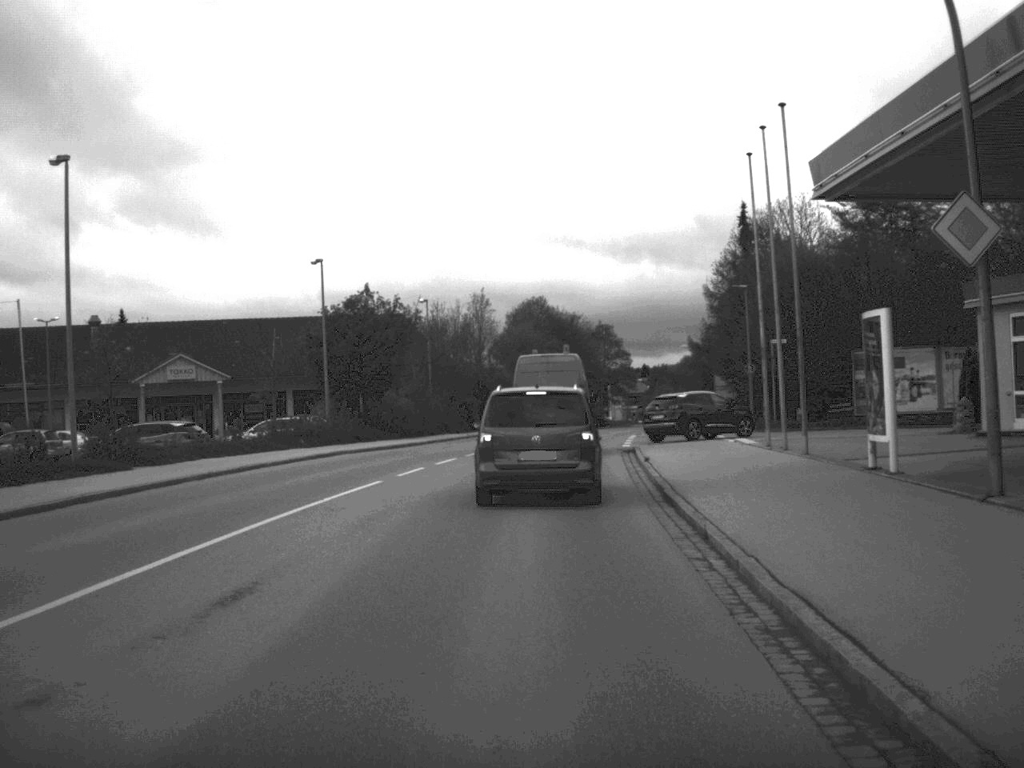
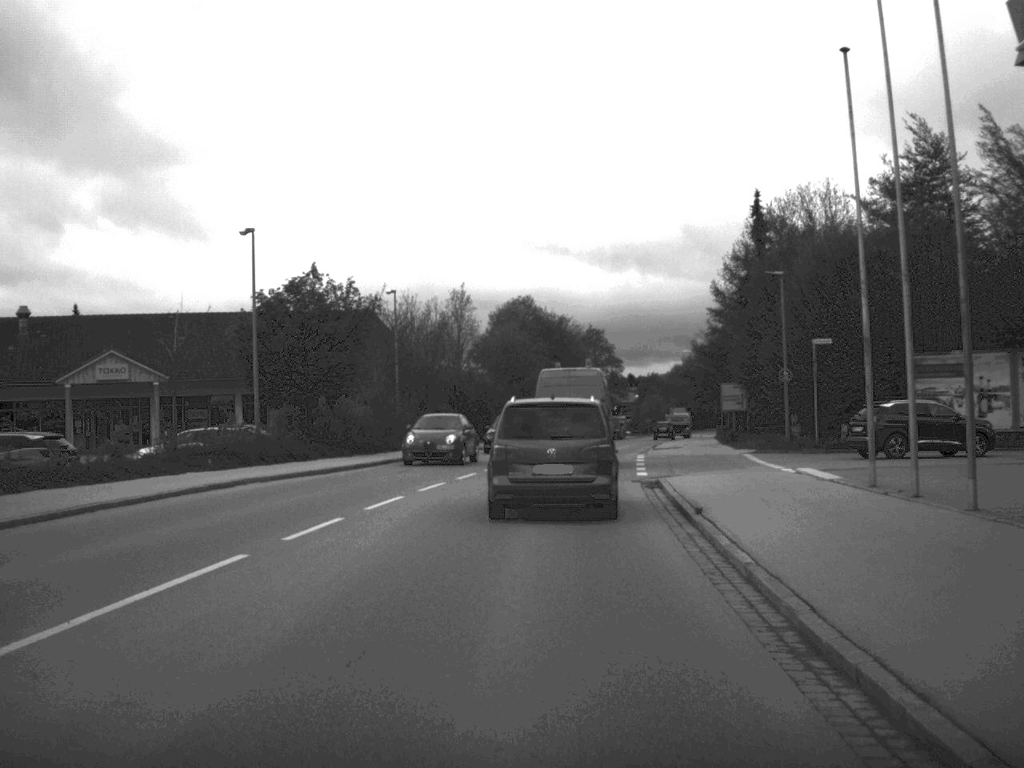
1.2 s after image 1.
(0.0, +10.1) m; +1°
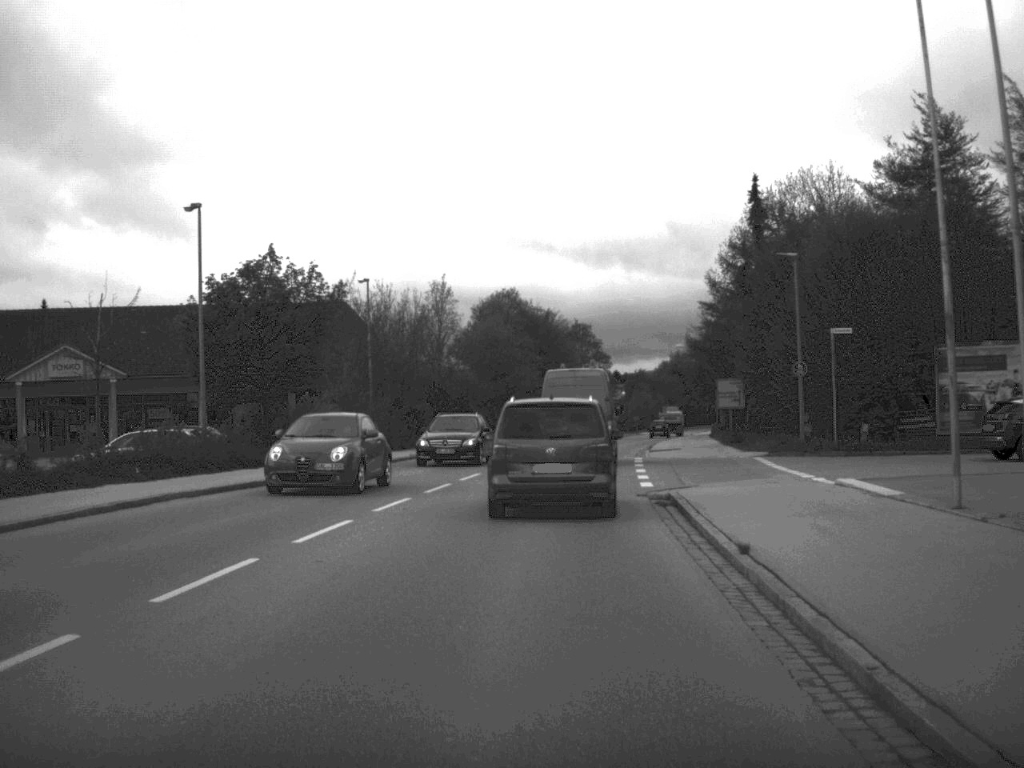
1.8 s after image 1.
(0.0, +4.6) m; +1°
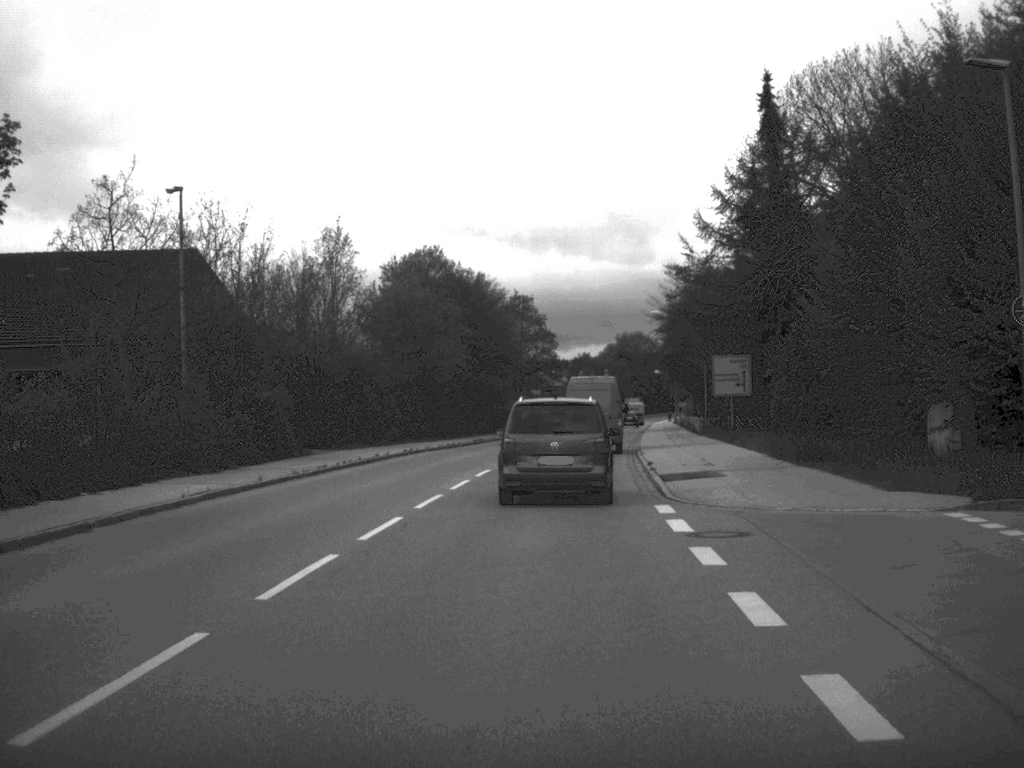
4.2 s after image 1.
(+0.5, +21.6) m; +3°
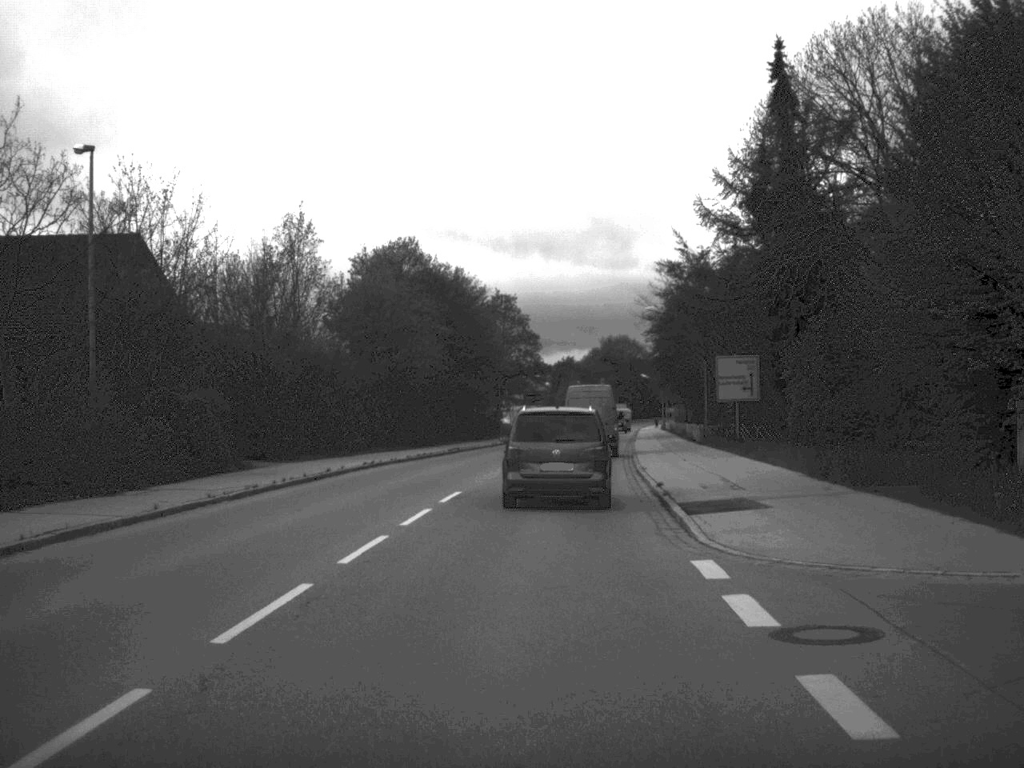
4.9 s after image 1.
(0.0, +6.0) m; +1°
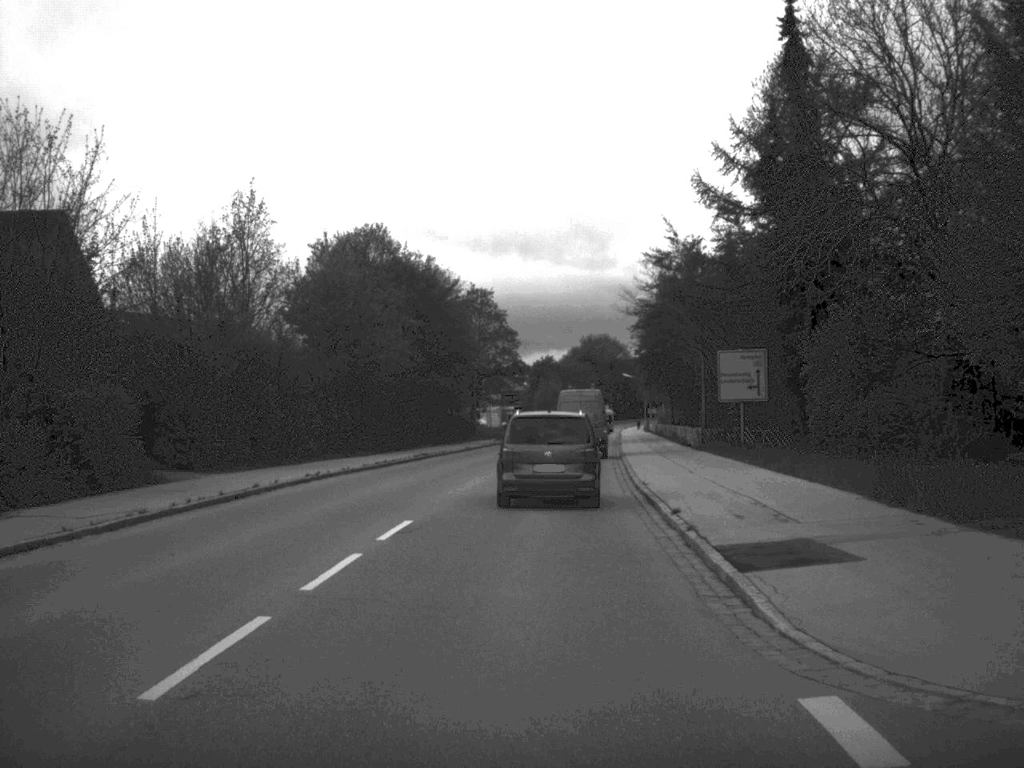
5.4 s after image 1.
(+0.1, +6.0) m; +1°
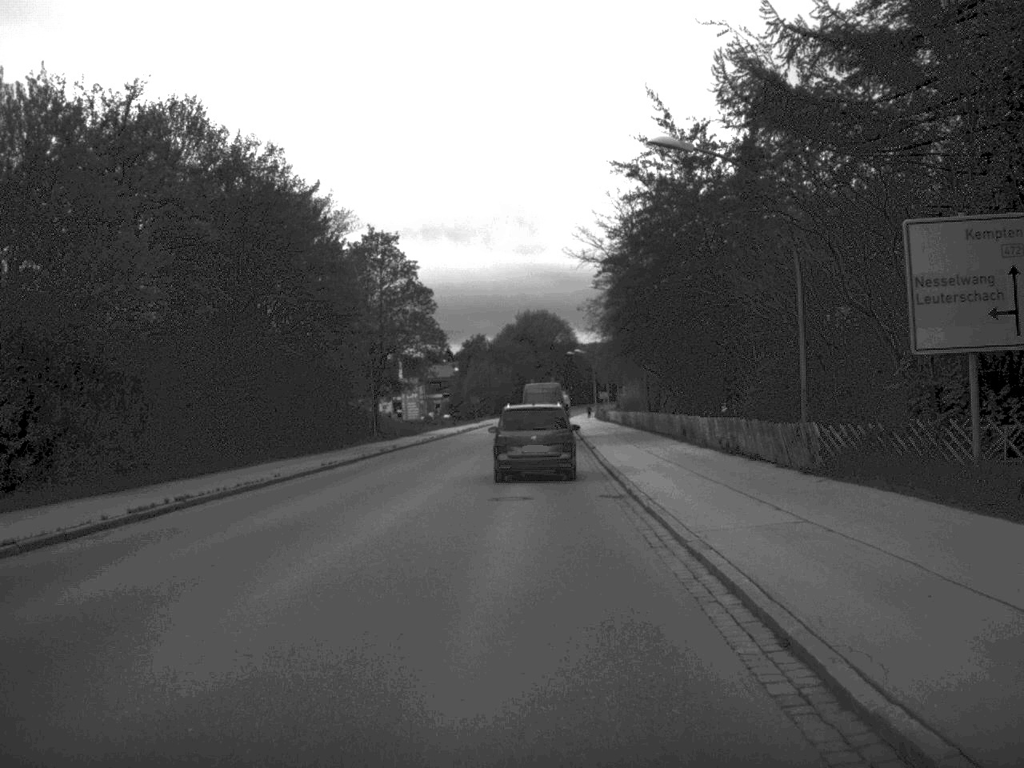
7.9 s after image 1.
(+0.7, +28.2) m; +3°
